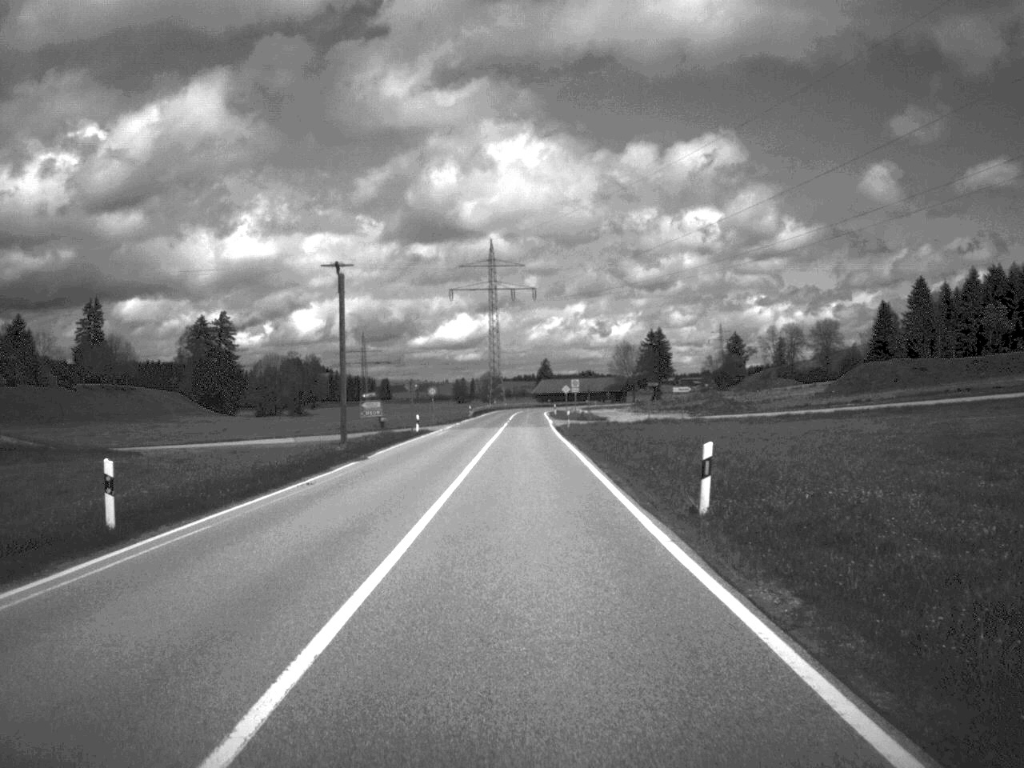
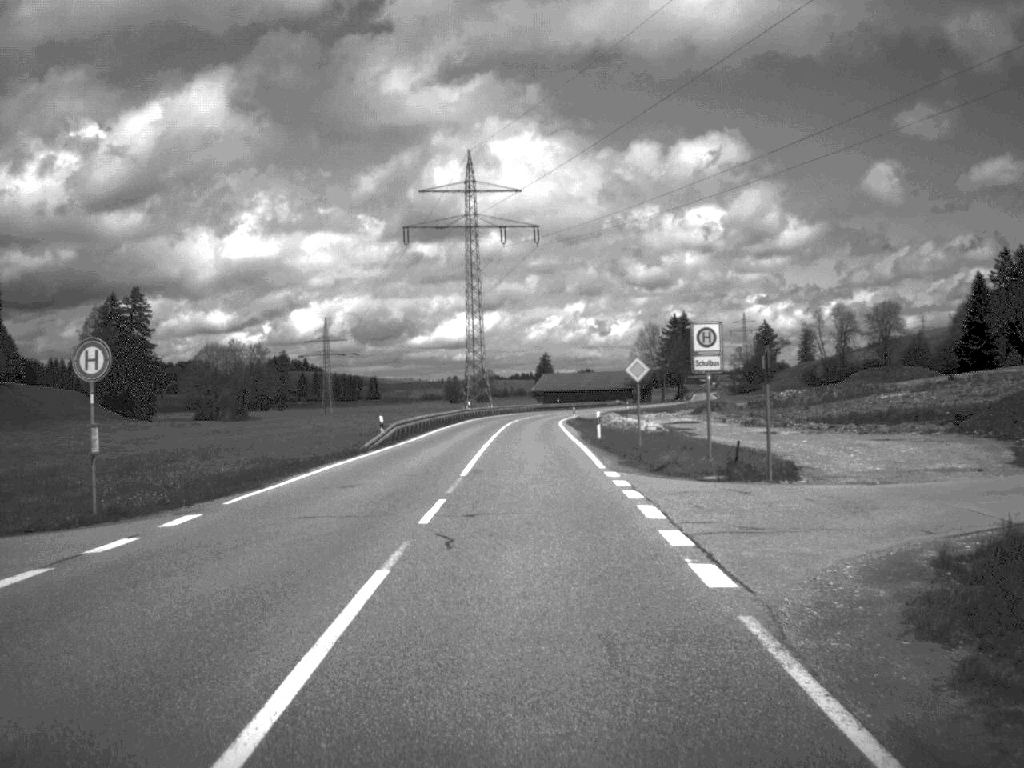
(-0.1, +71.4) m; 0°
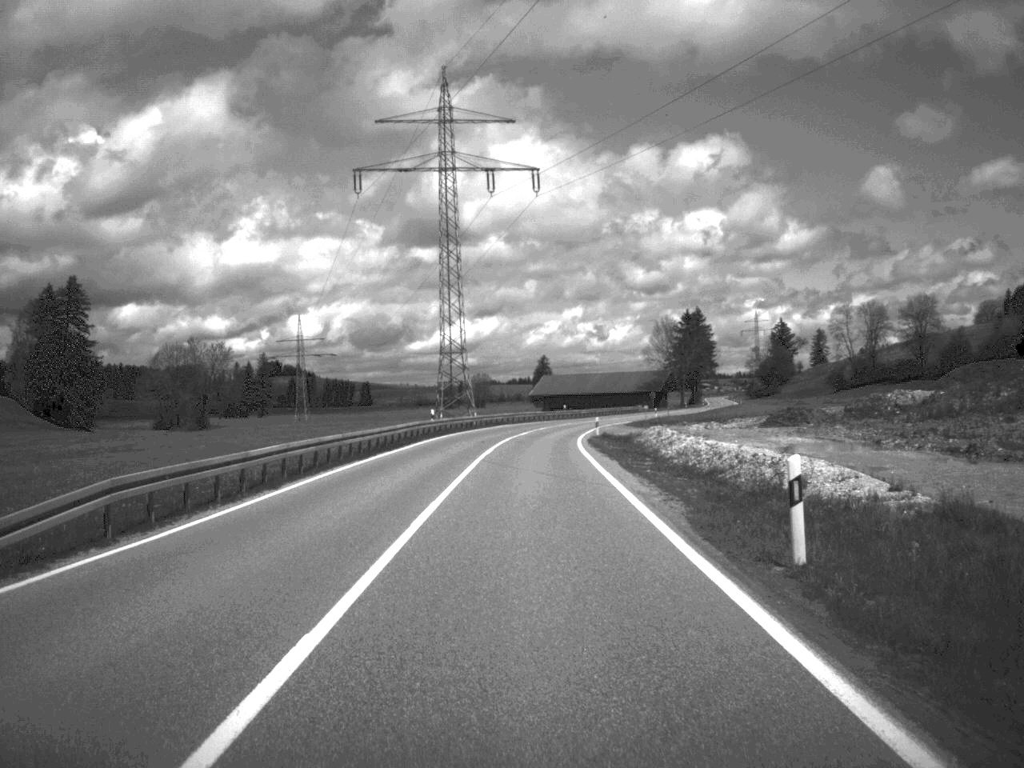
(0.0, +34.3) m; 0°
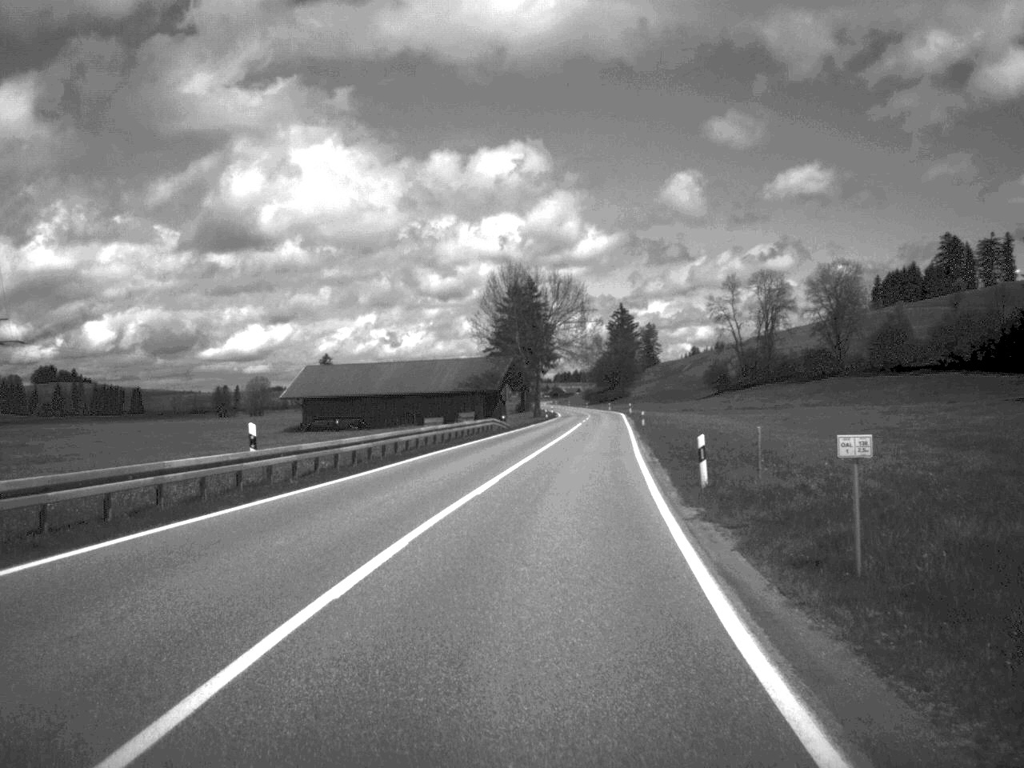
(+4.4, +87.8) m; +9°
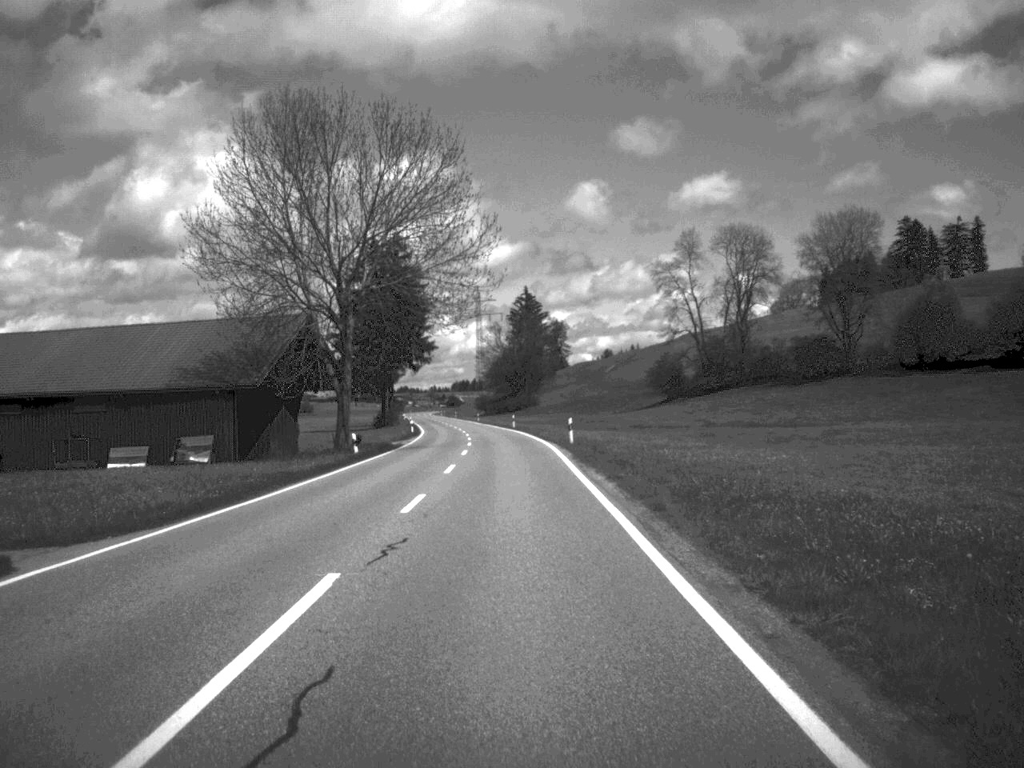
(+4.3, +73.1) m; +4°
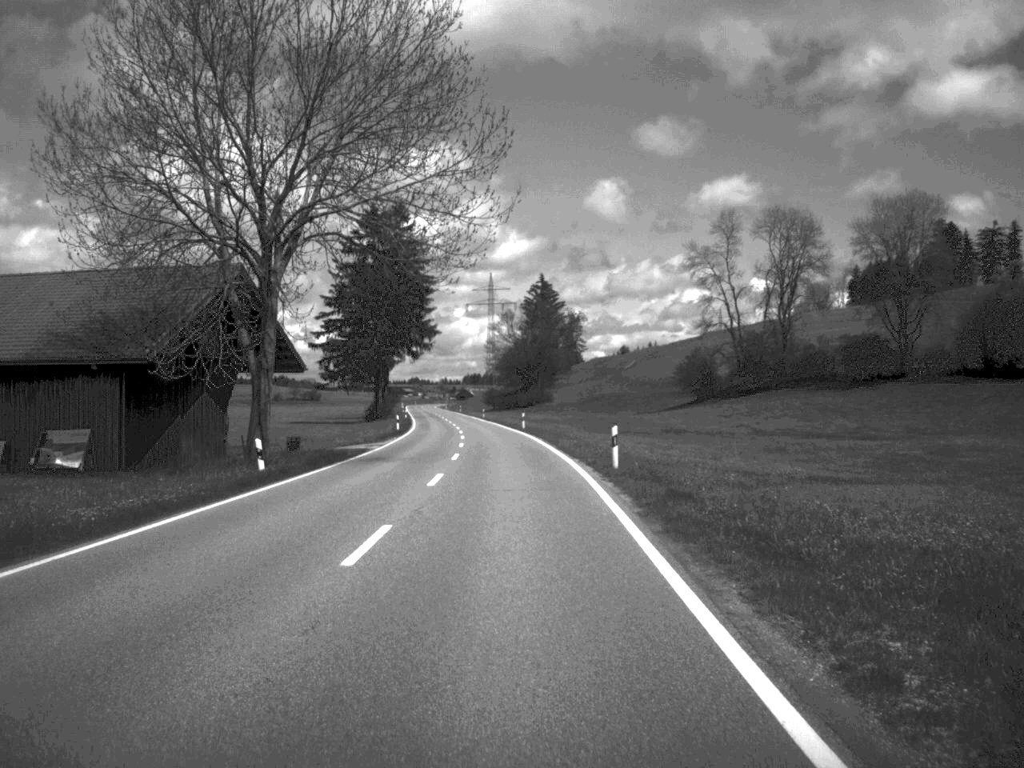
(-0.1, +18.4) m; -1°
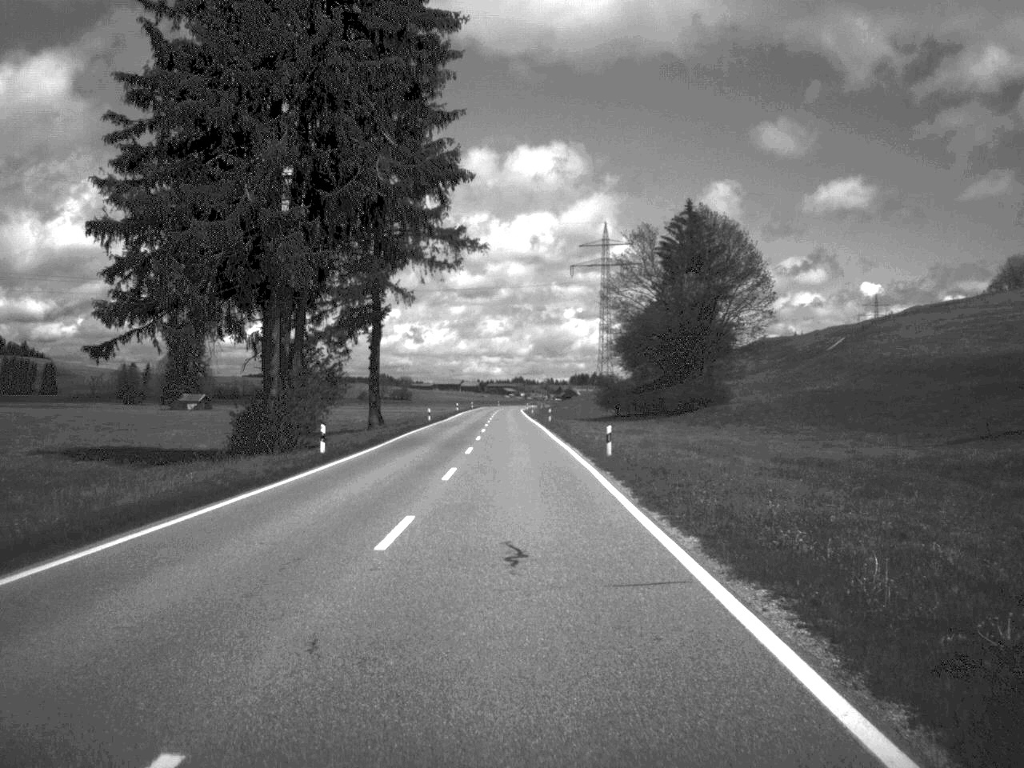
(-3.7, +92.7) m; -5°
